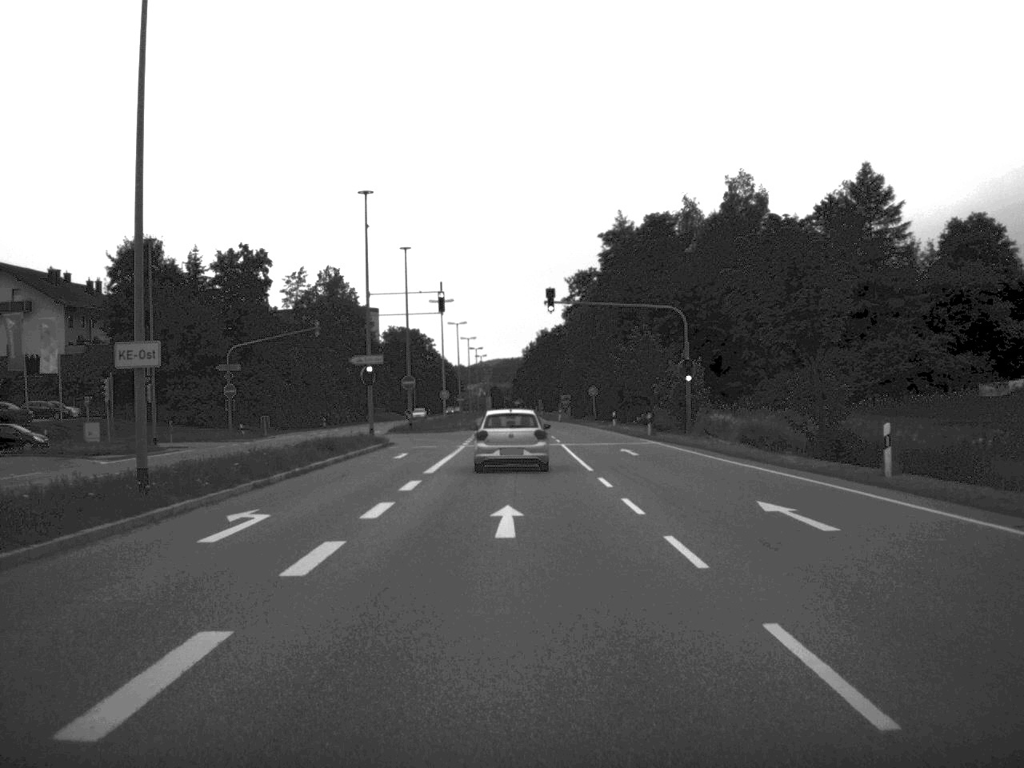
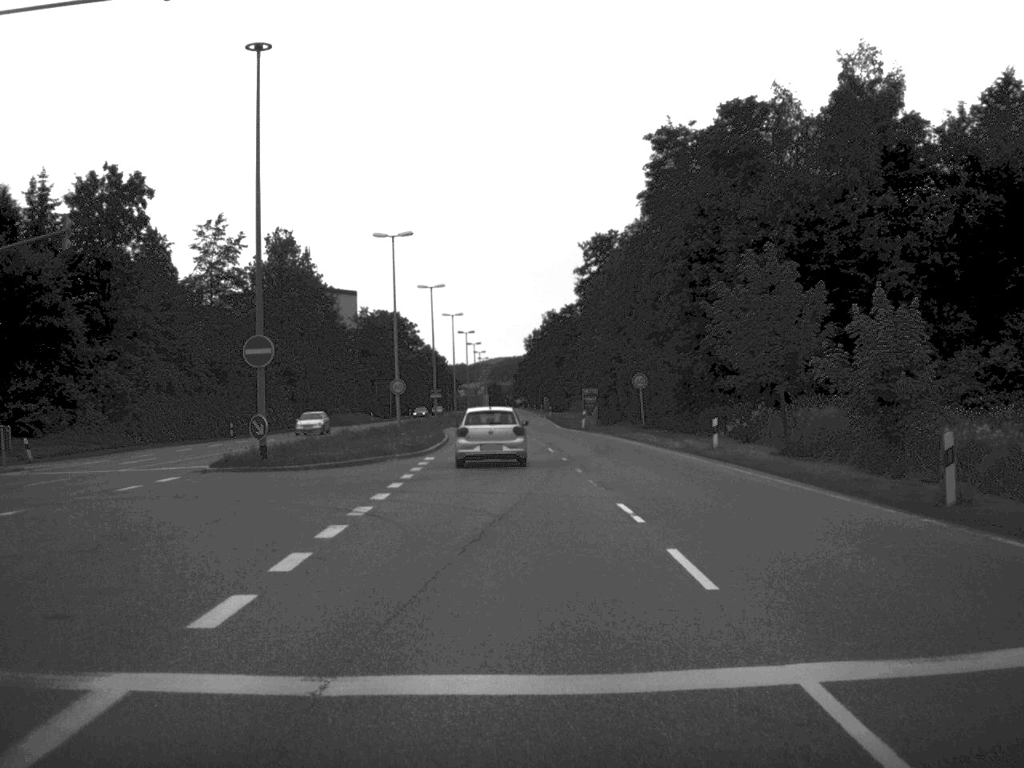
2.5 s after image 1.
(-0.2, +41.1) m; 0°
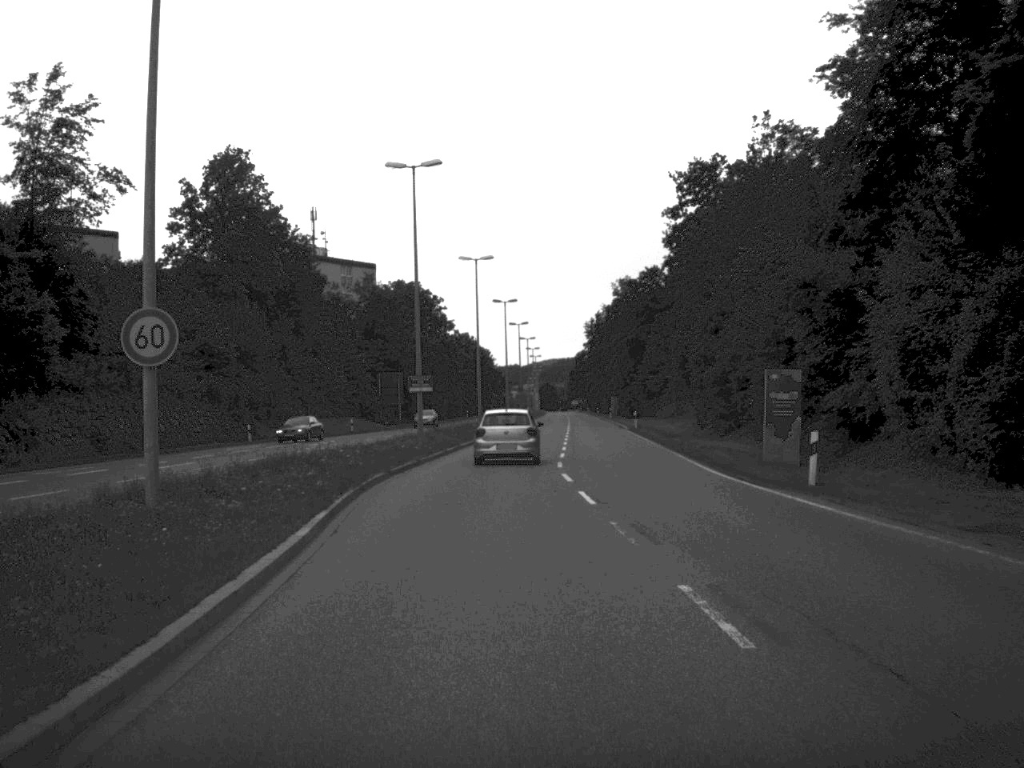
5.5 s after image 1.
(-1.1, +49.0) m; -3°
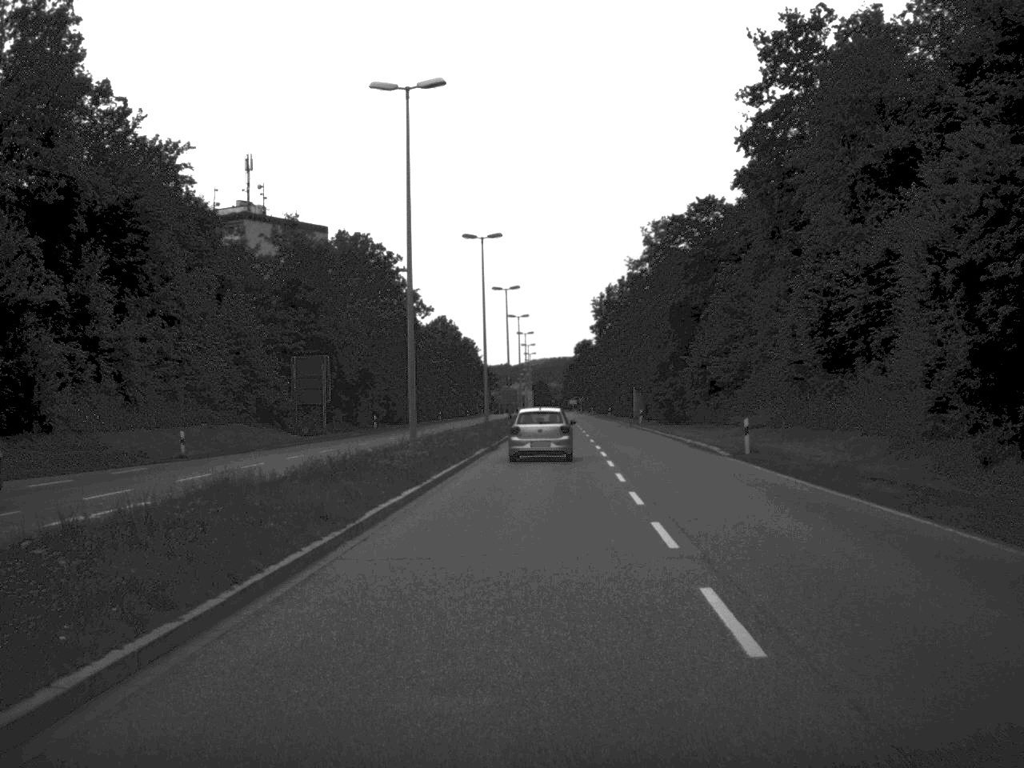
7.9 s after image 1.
(0.0, +41.1) m; 0°
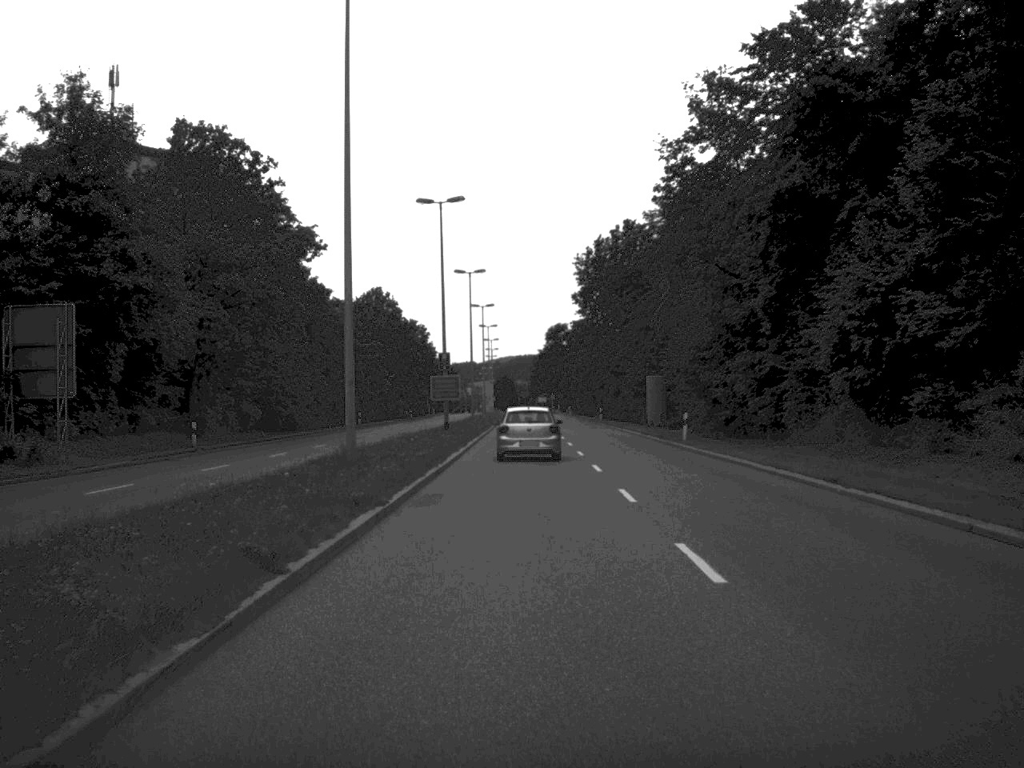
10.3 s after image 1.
(+0.7, +40.7) m; +1°
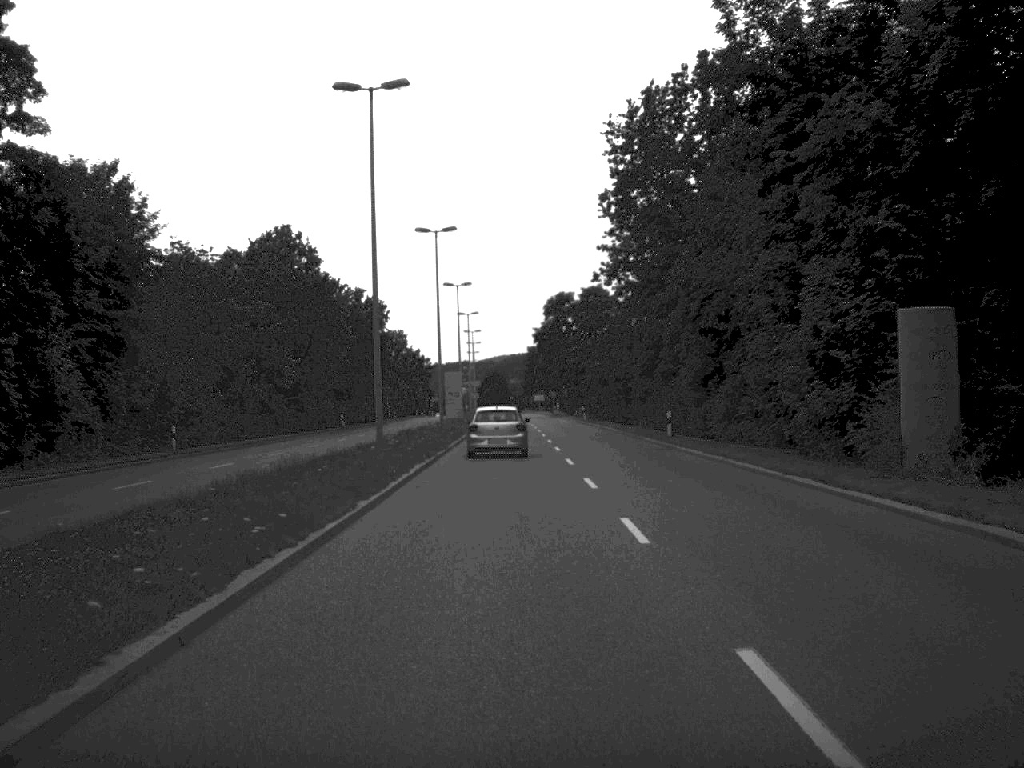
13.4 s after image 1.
(+0.2, +50.0) m; 0°
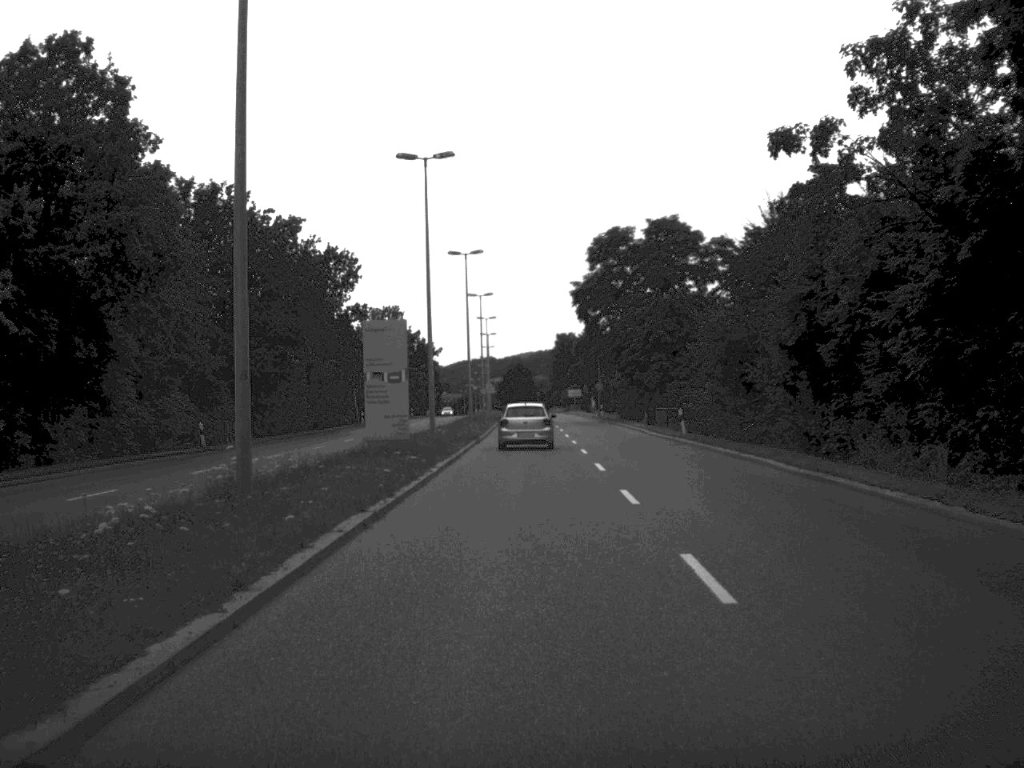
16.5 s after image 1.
(-0.5, +48.3) m; -1°
